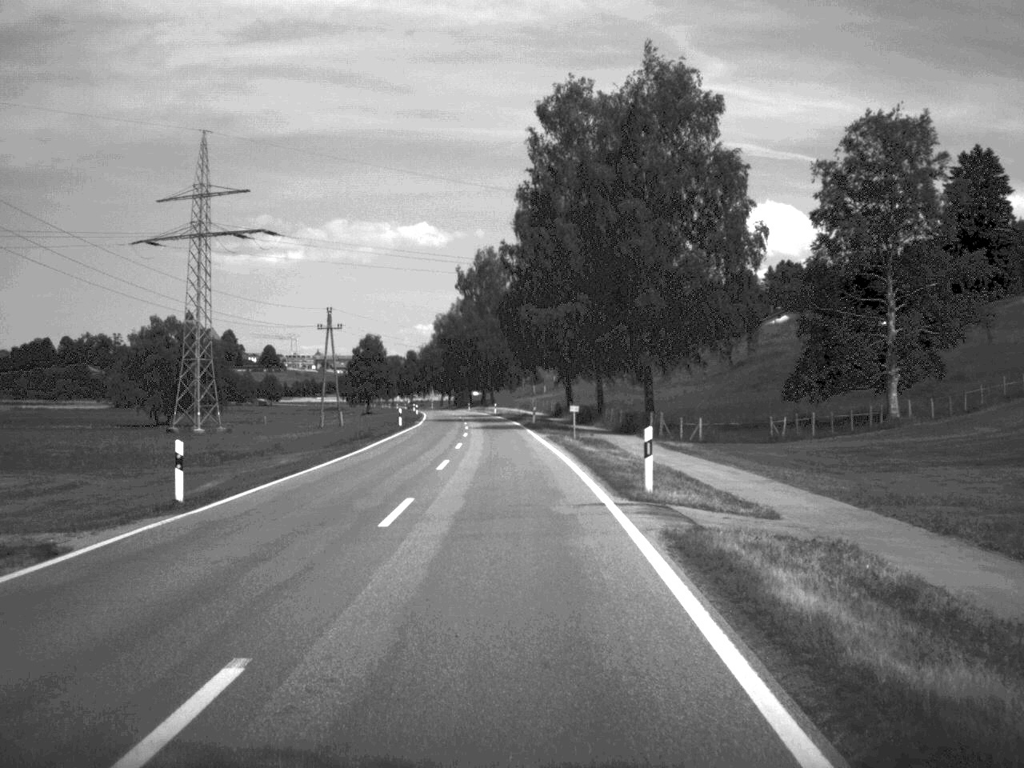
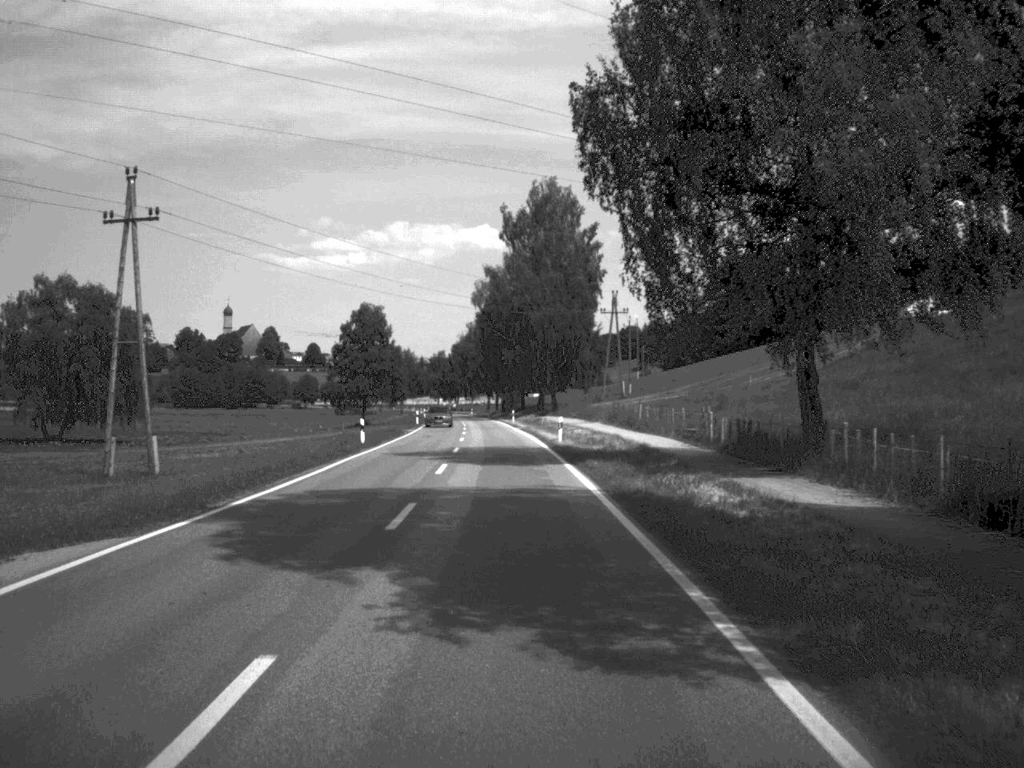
(-1.8, +70.8) m; -3°
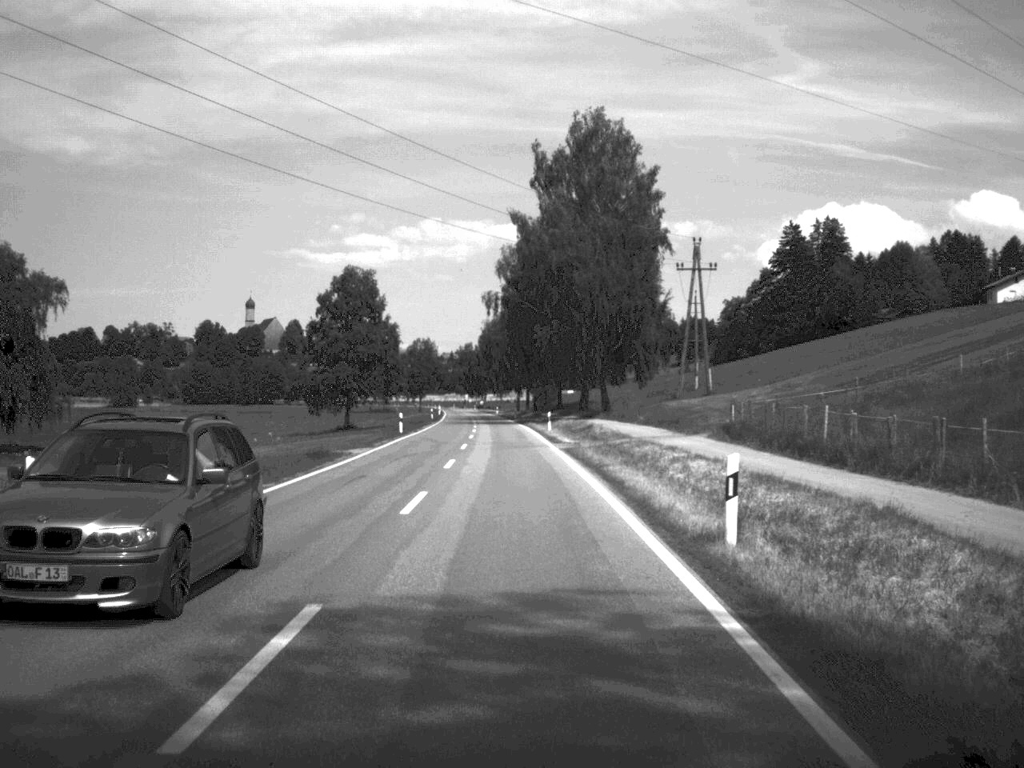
(-0.5, +33.7) m; -1°
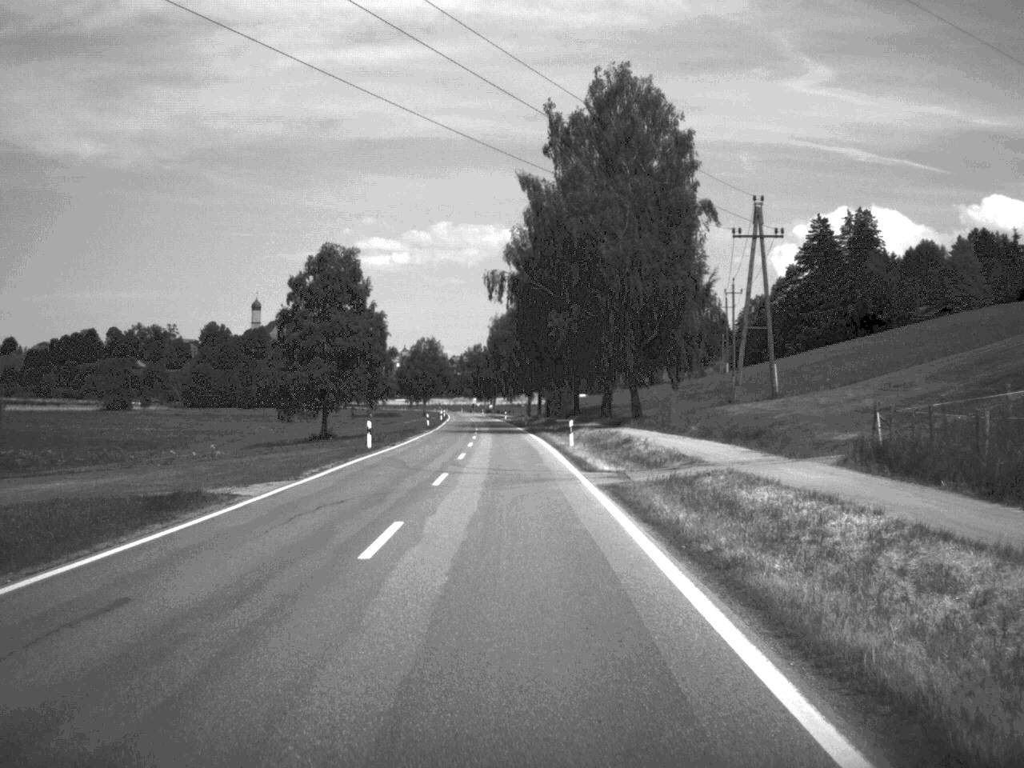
(-0.1, +16.4) m; -1°
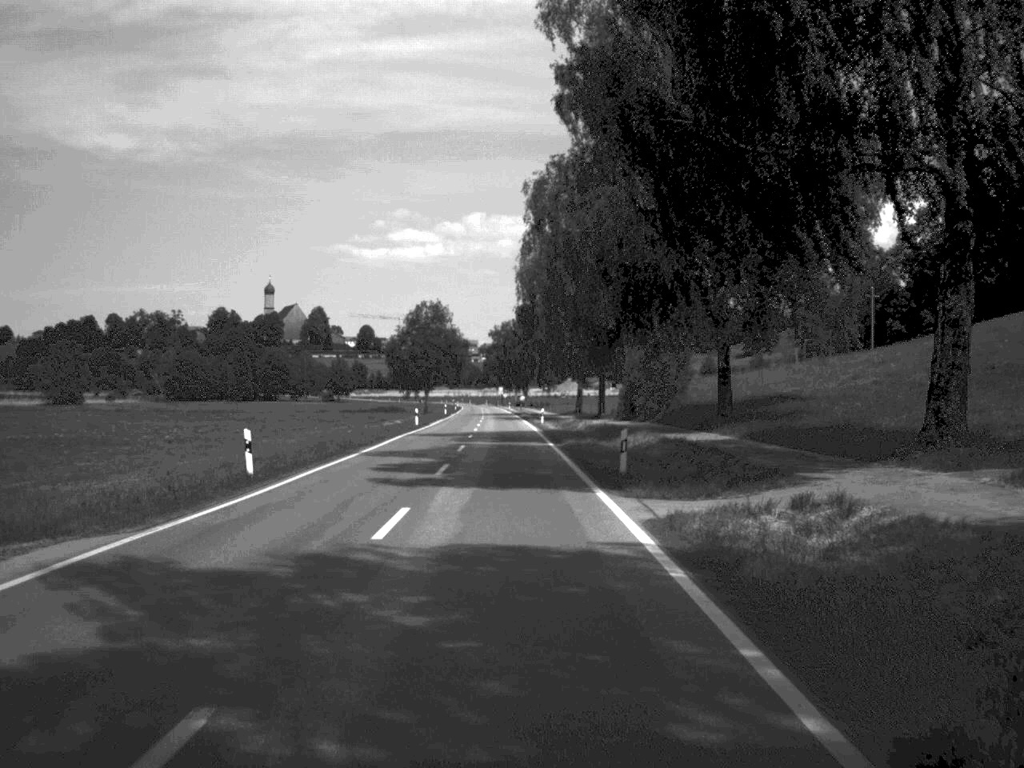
(-1.2, +69.7) m; -2°
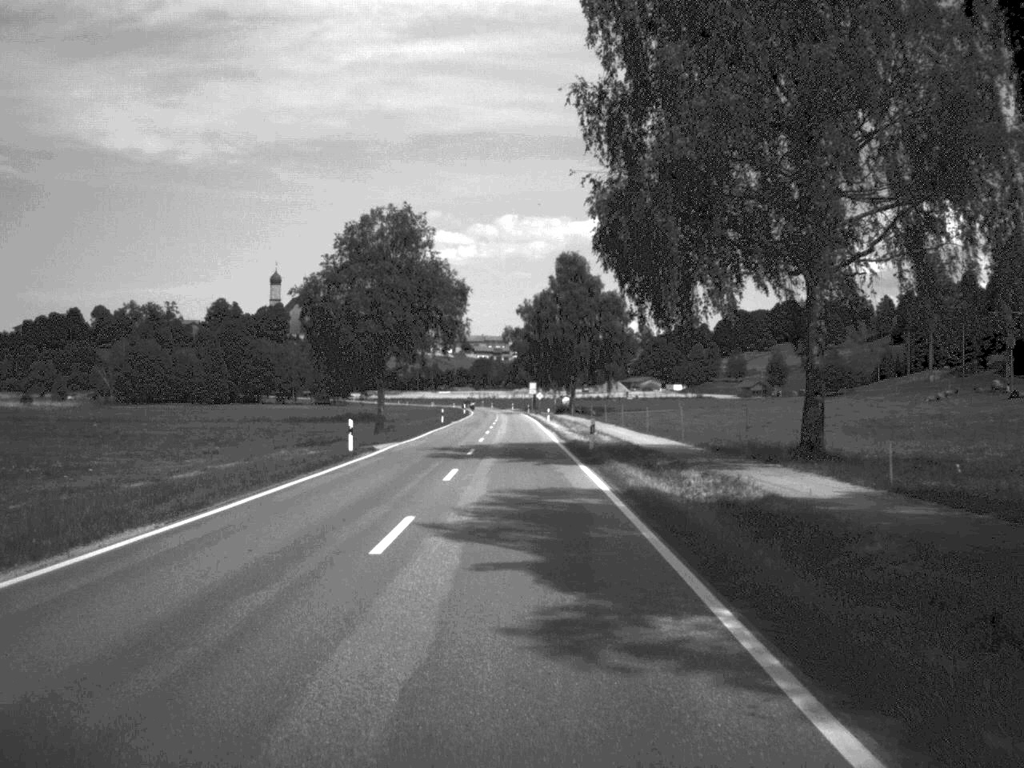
(-1.4, +84.1) m; -2°
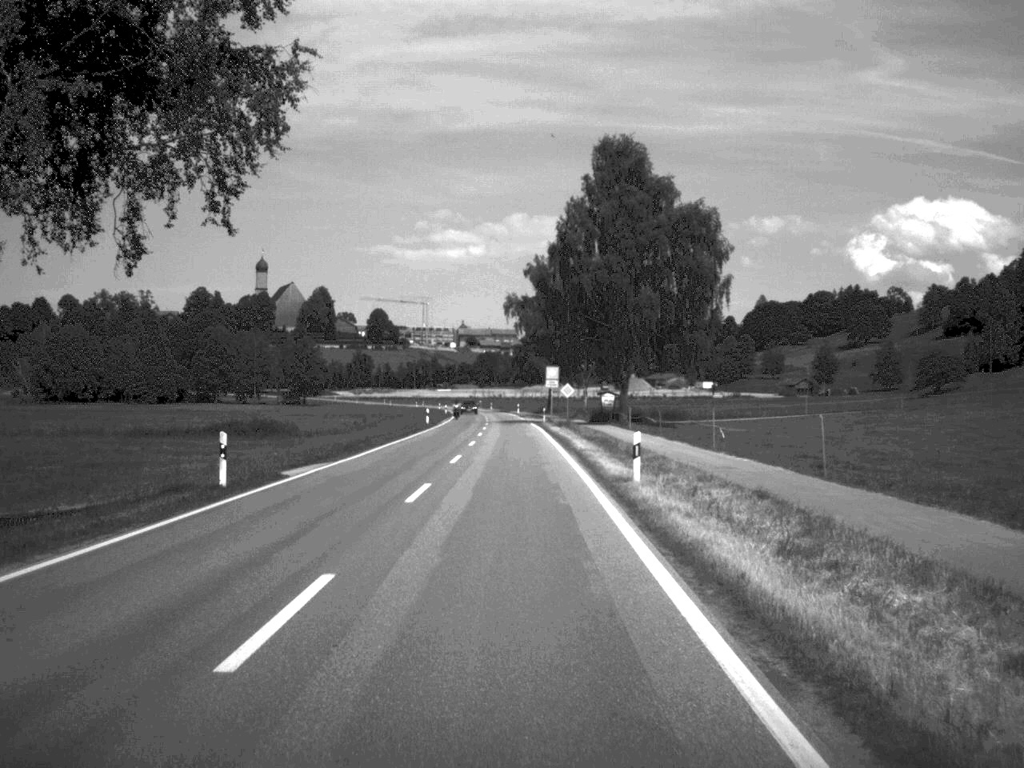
(-0.2, +64.9) m; -1°
